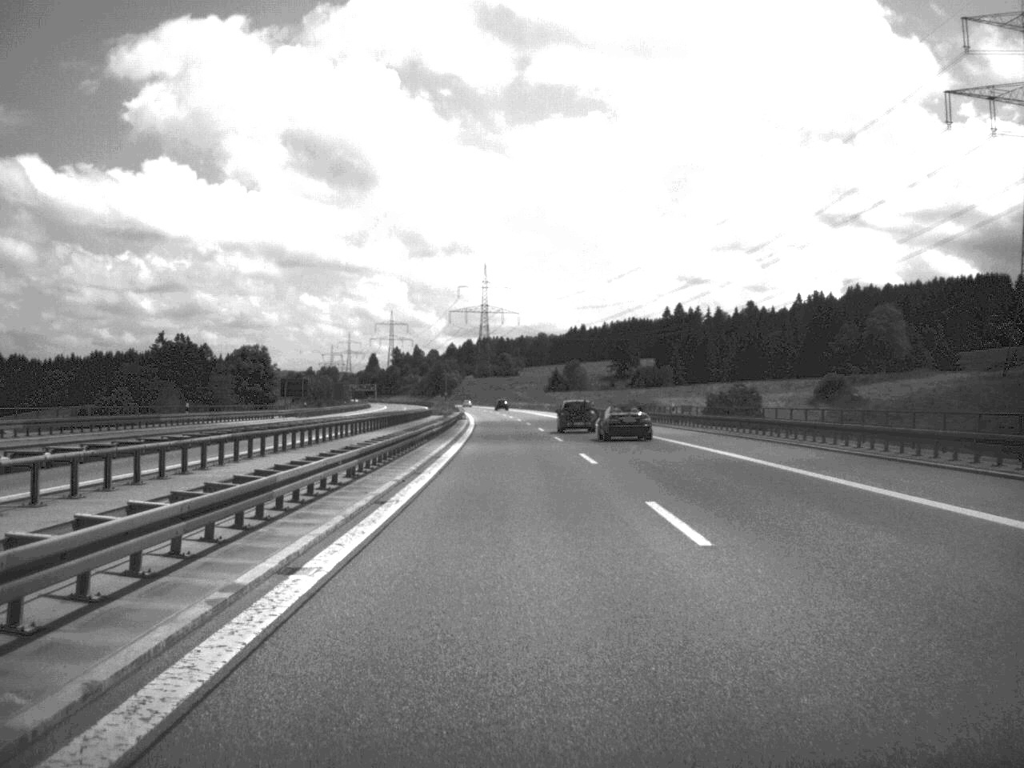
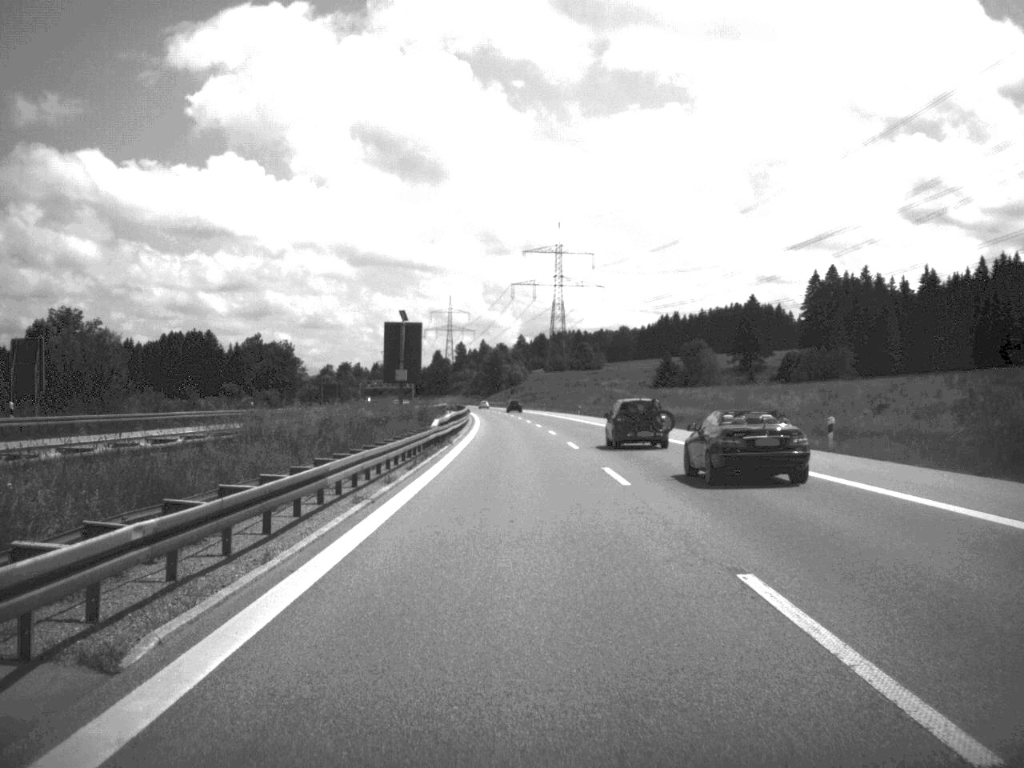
(-4.1, +131.1) m; -4°
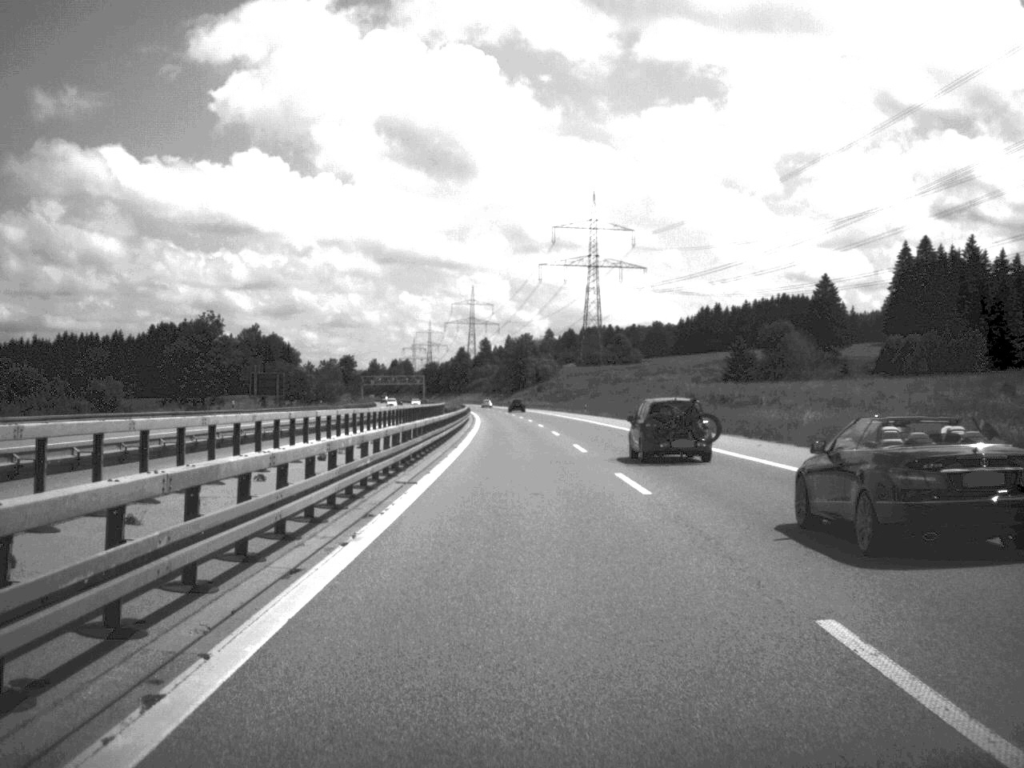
(-0.7, +55.6) m; -1°
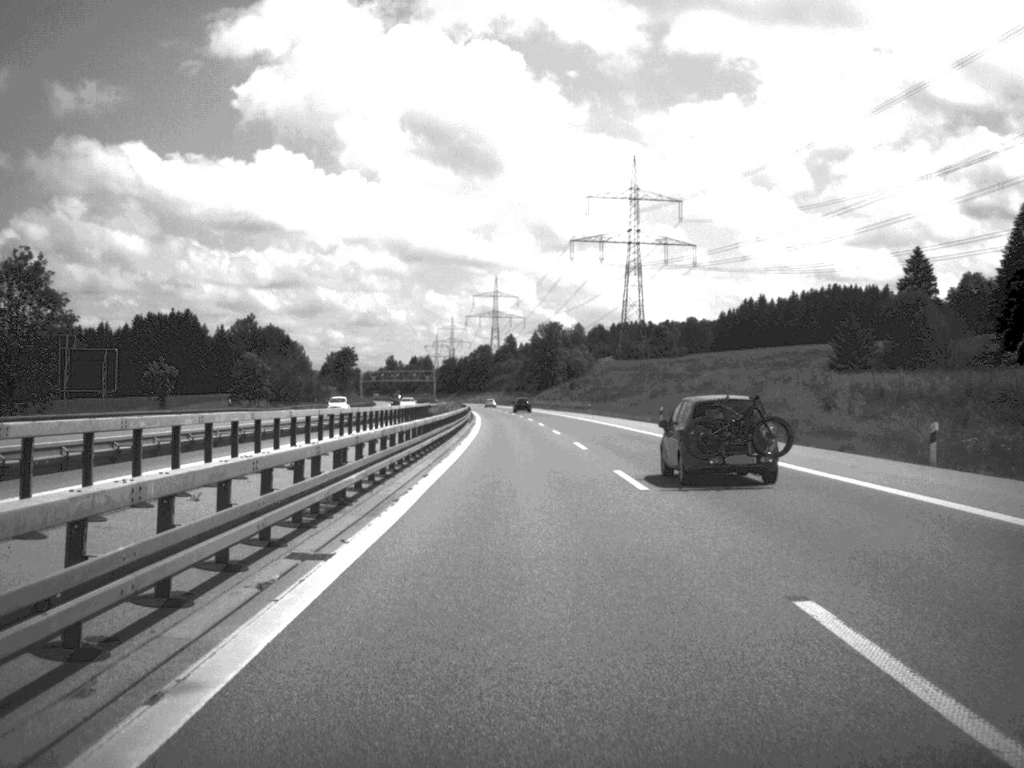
(-0.6, +52.0) m; -1°
